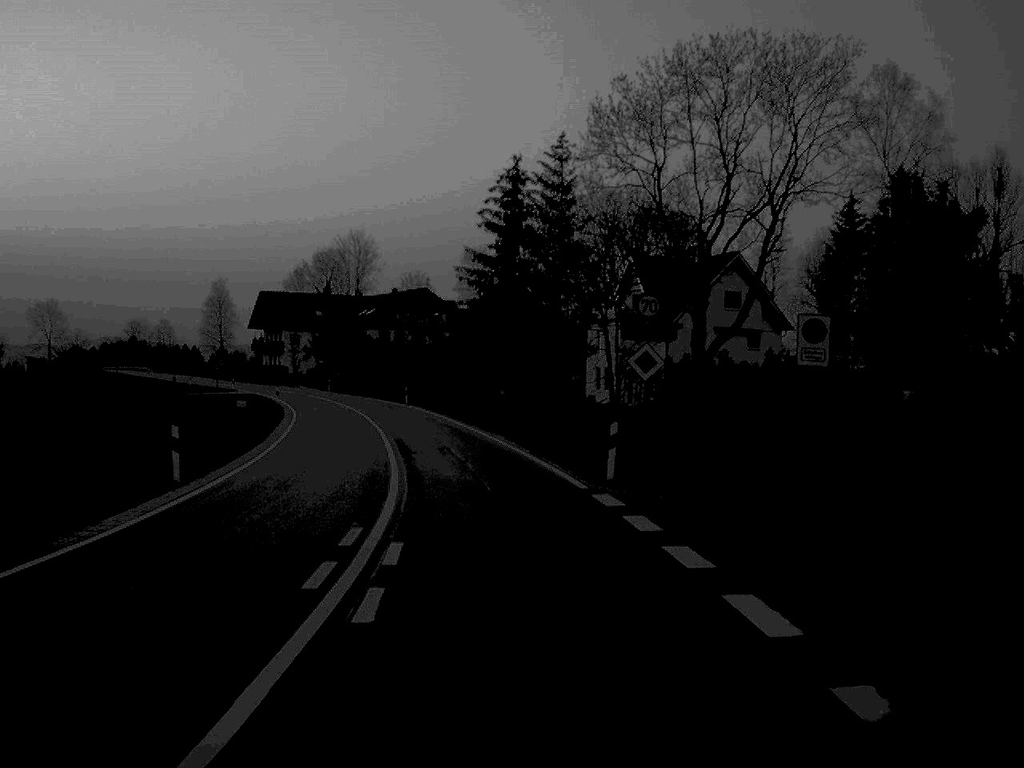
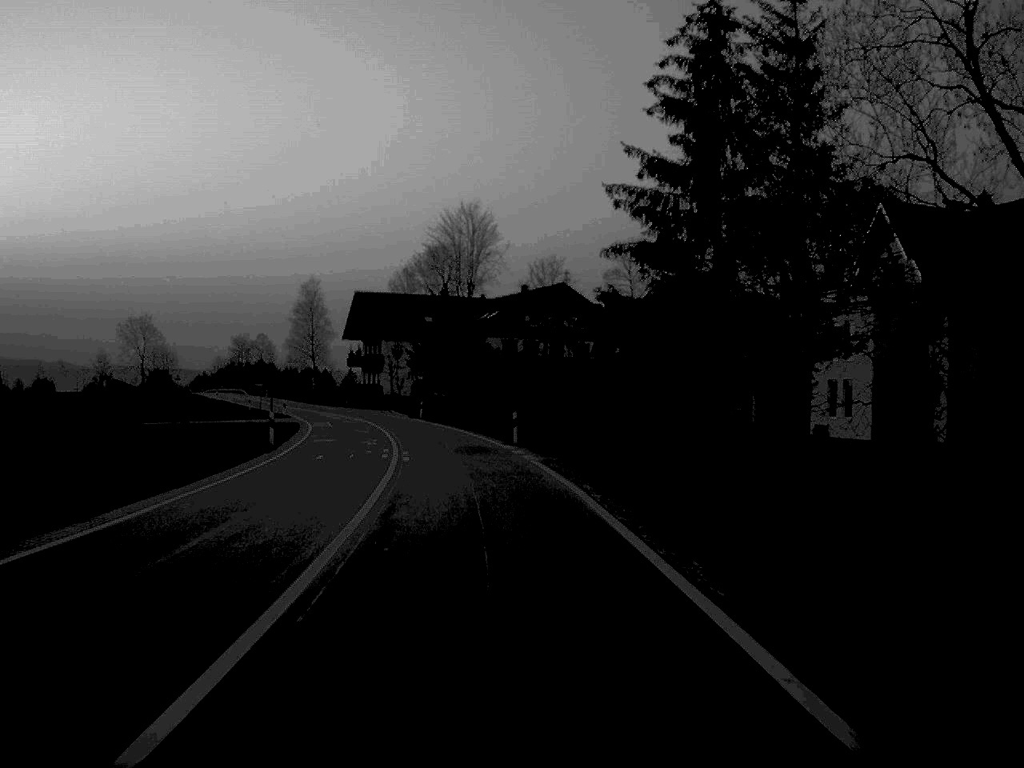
(-1.9, +34.2) m; -6°
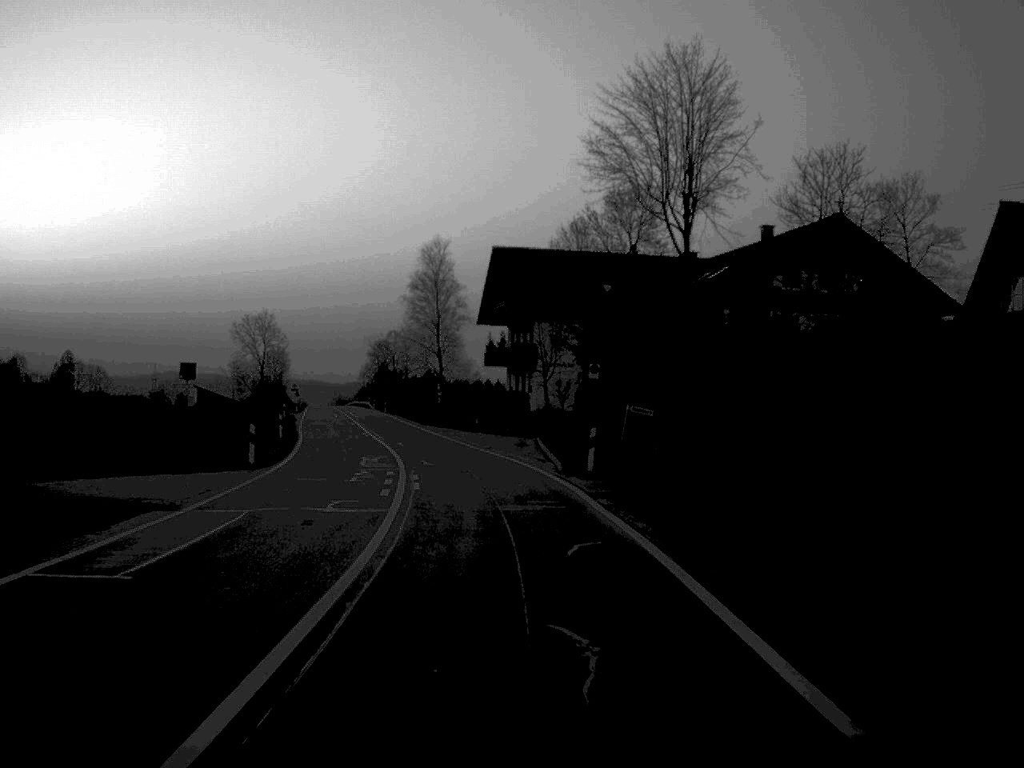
(-3.4, +47.3) m; -8°
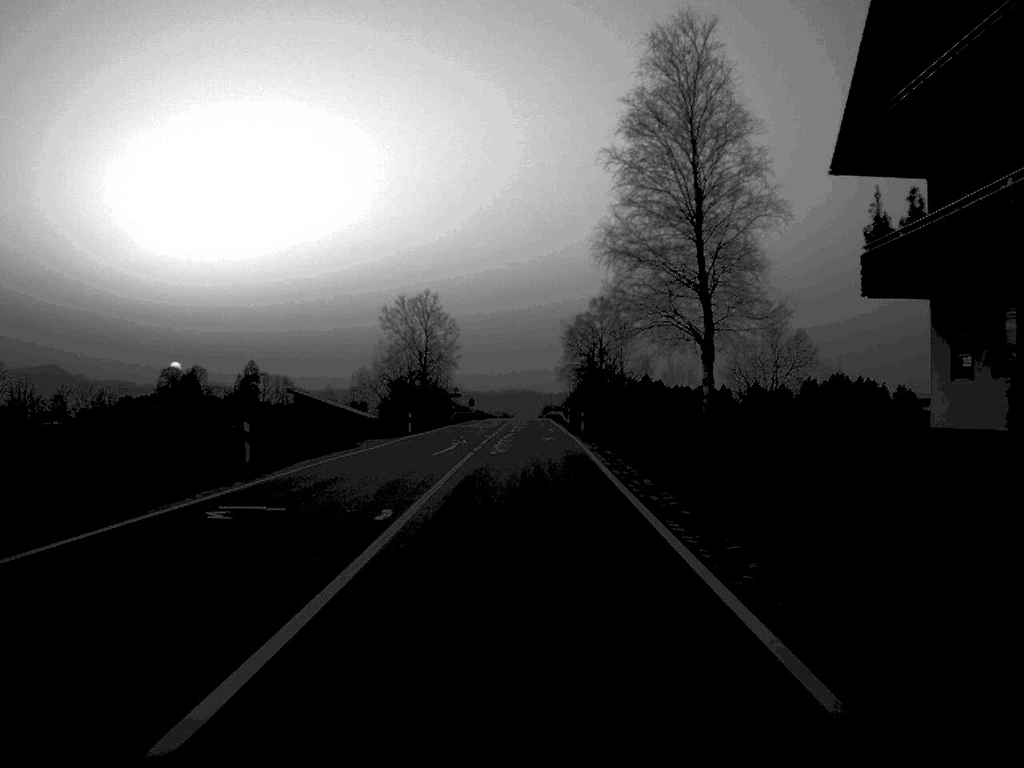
(-5.4, +59.8) m; -9°
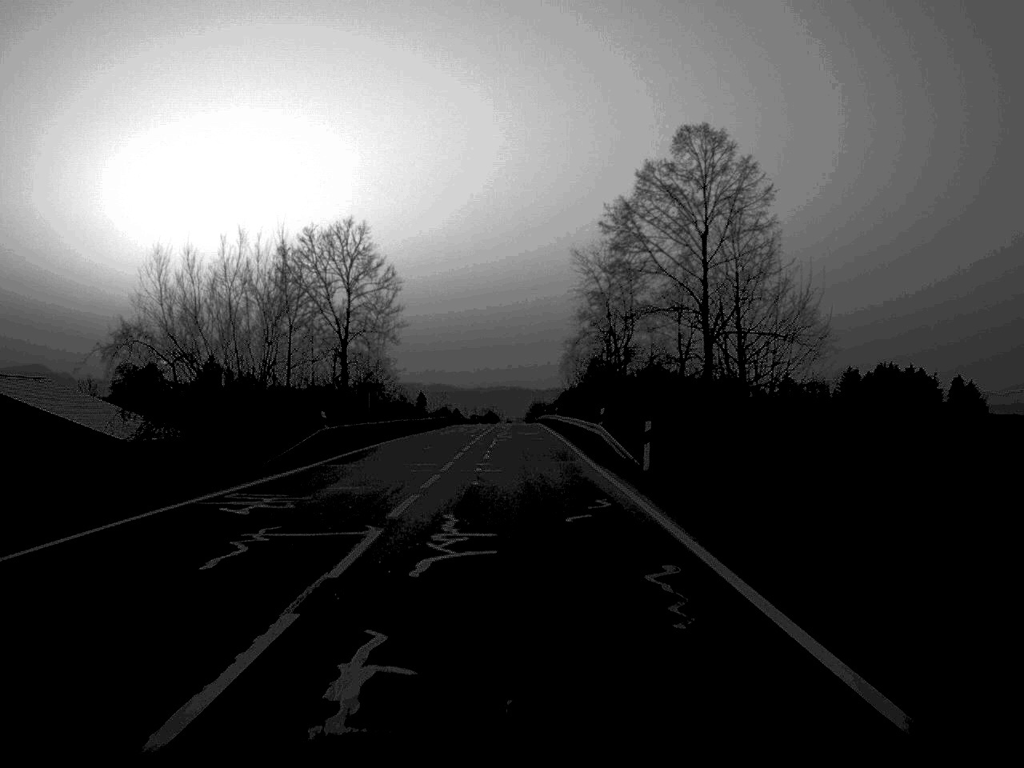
(+0.3, +63.3) m; +1°
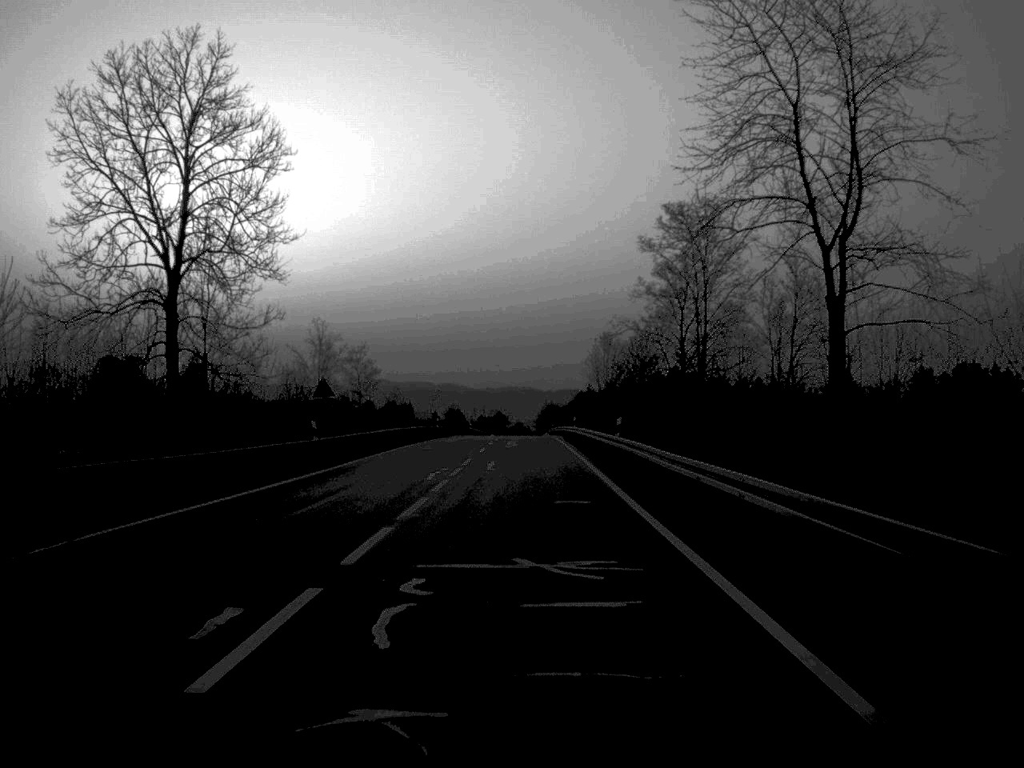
(-0.2, +52.1) m; 0°
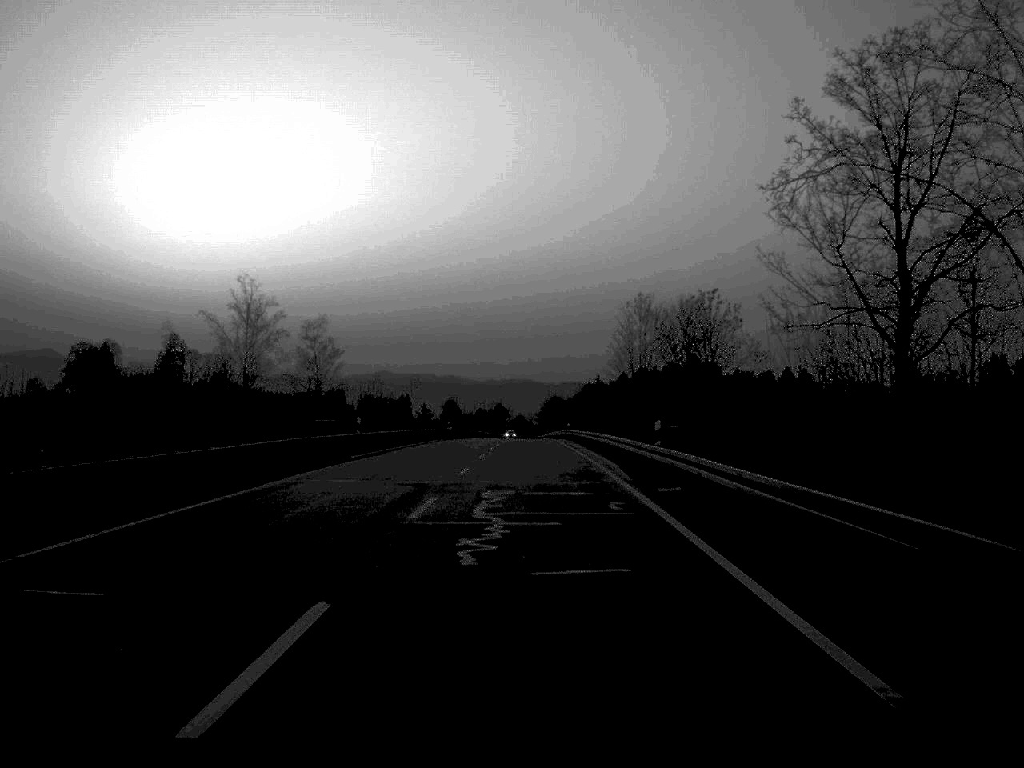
(-0.1, +42.8) m; 0°
